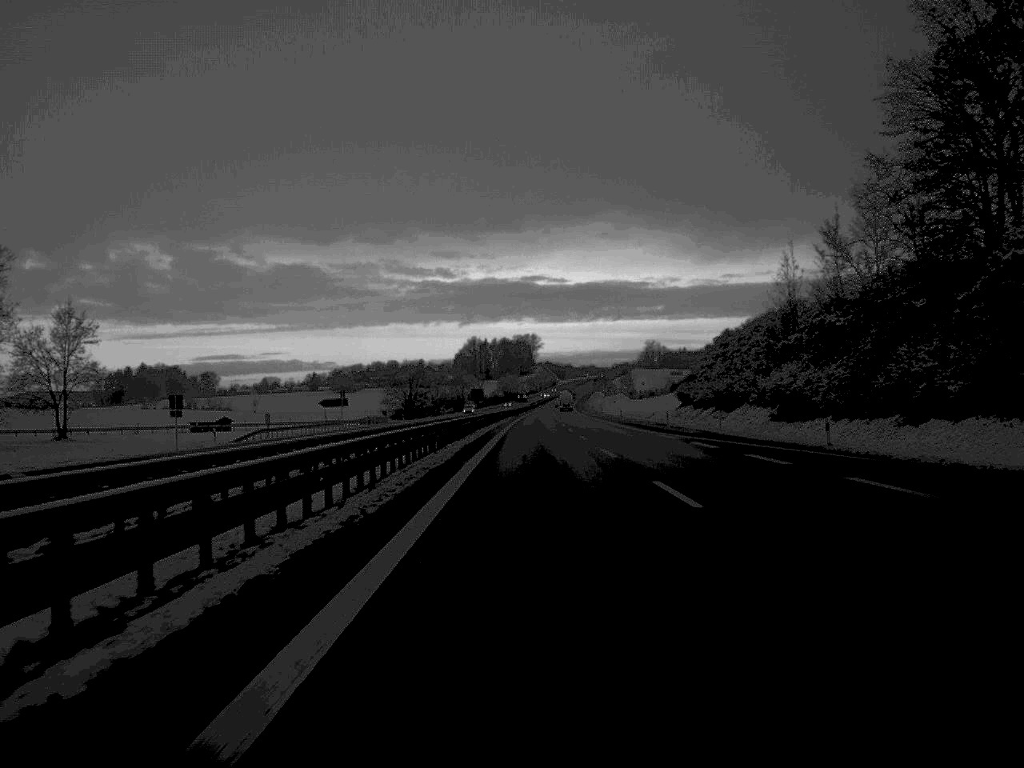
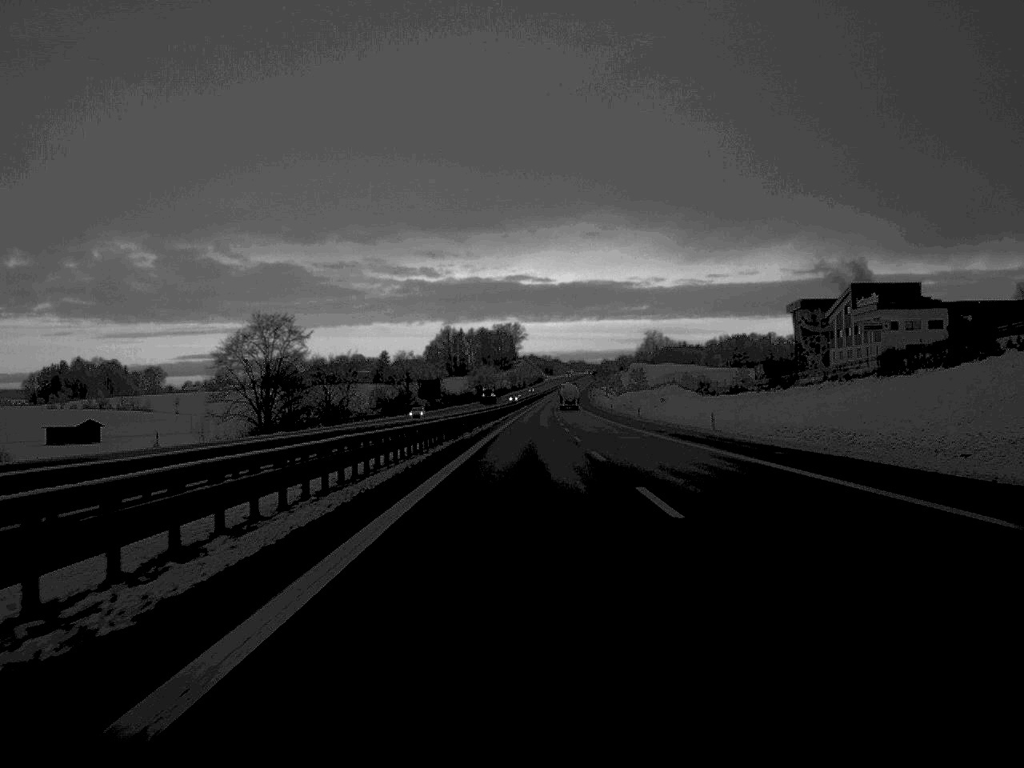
(+1.0, +126.6) m; +1°
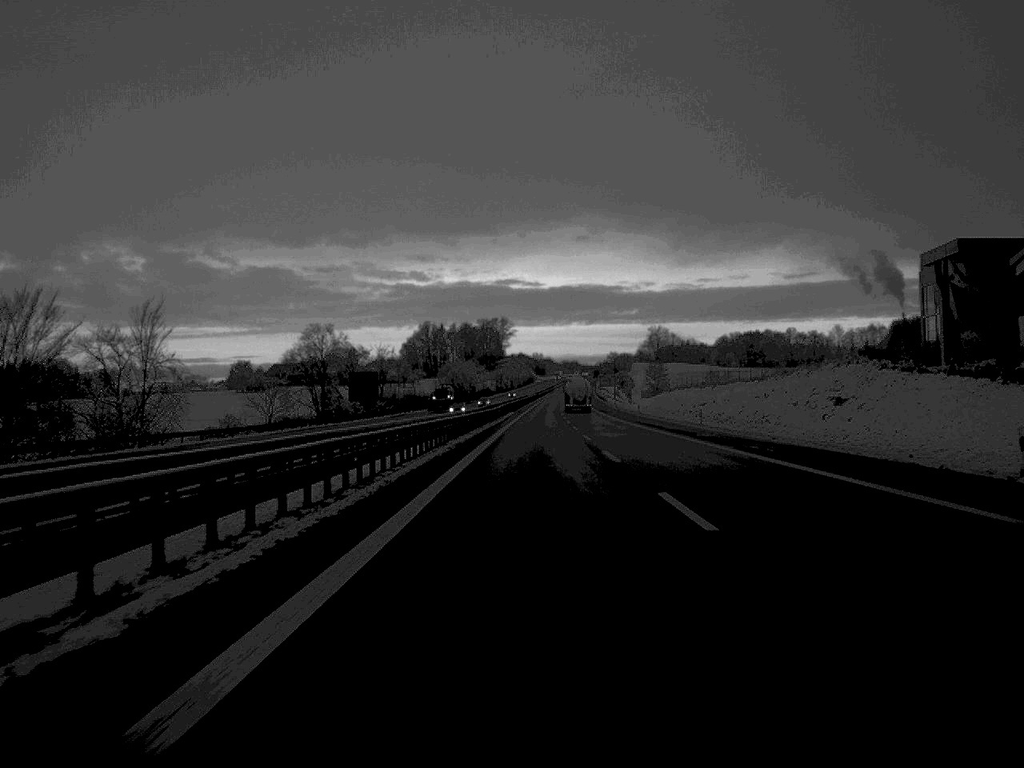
(+0.4, +90.9) m; 0°
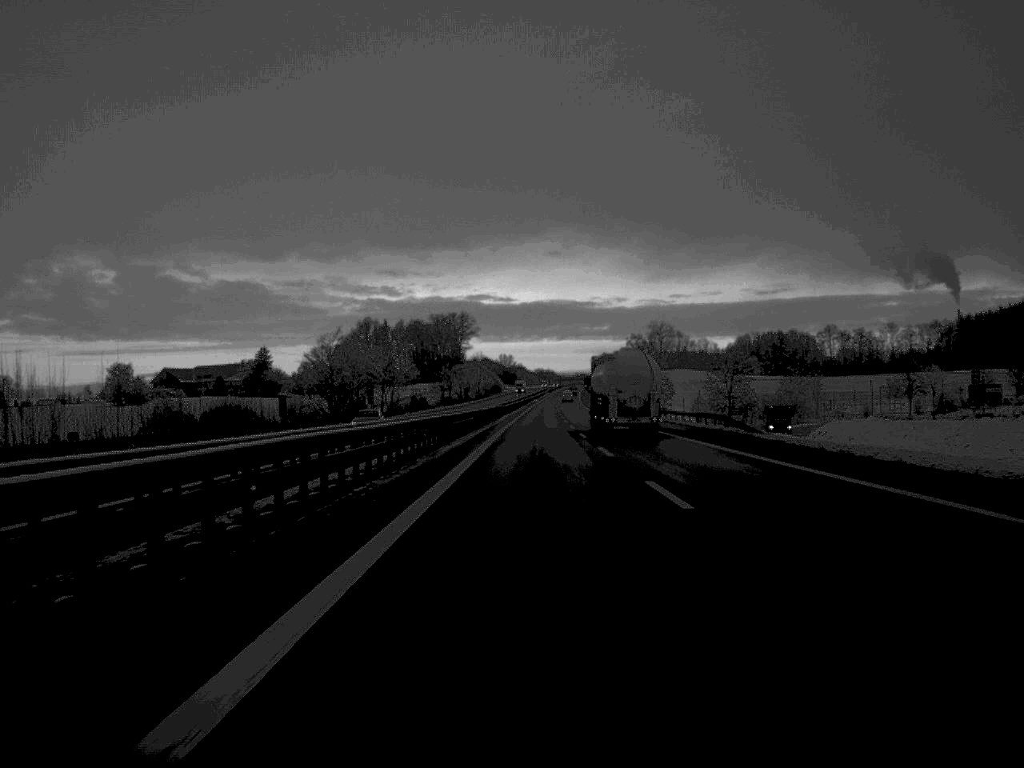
(+2.0, +157.2) m; +1°
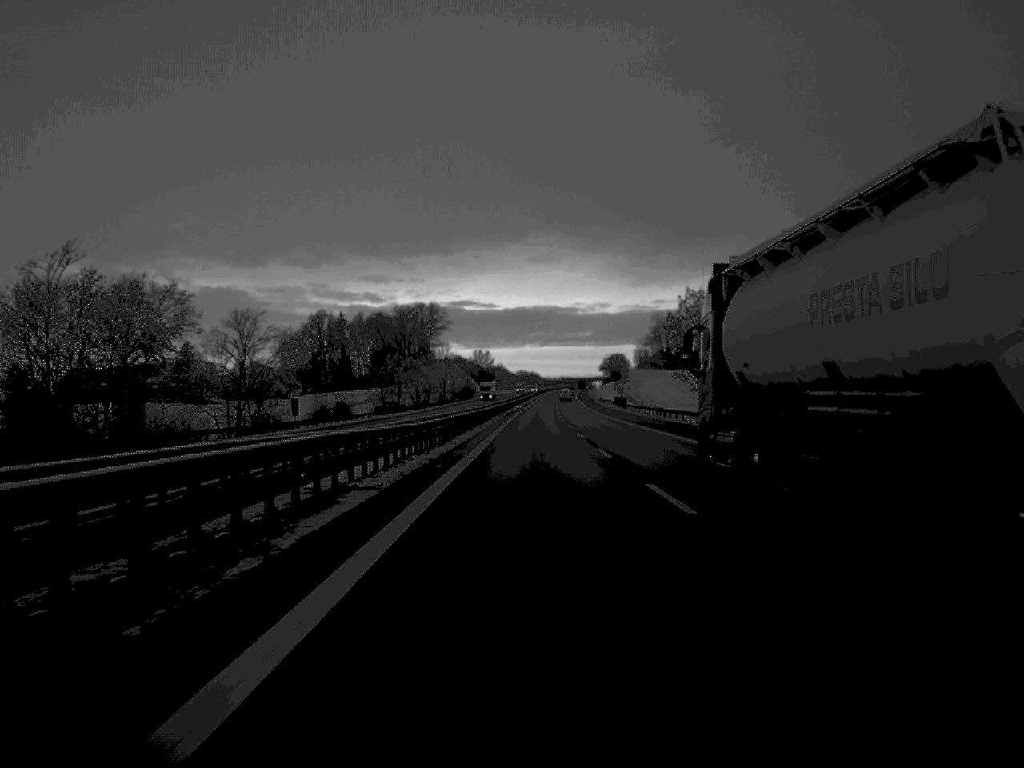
(+0.6, +90.1) m; +1°
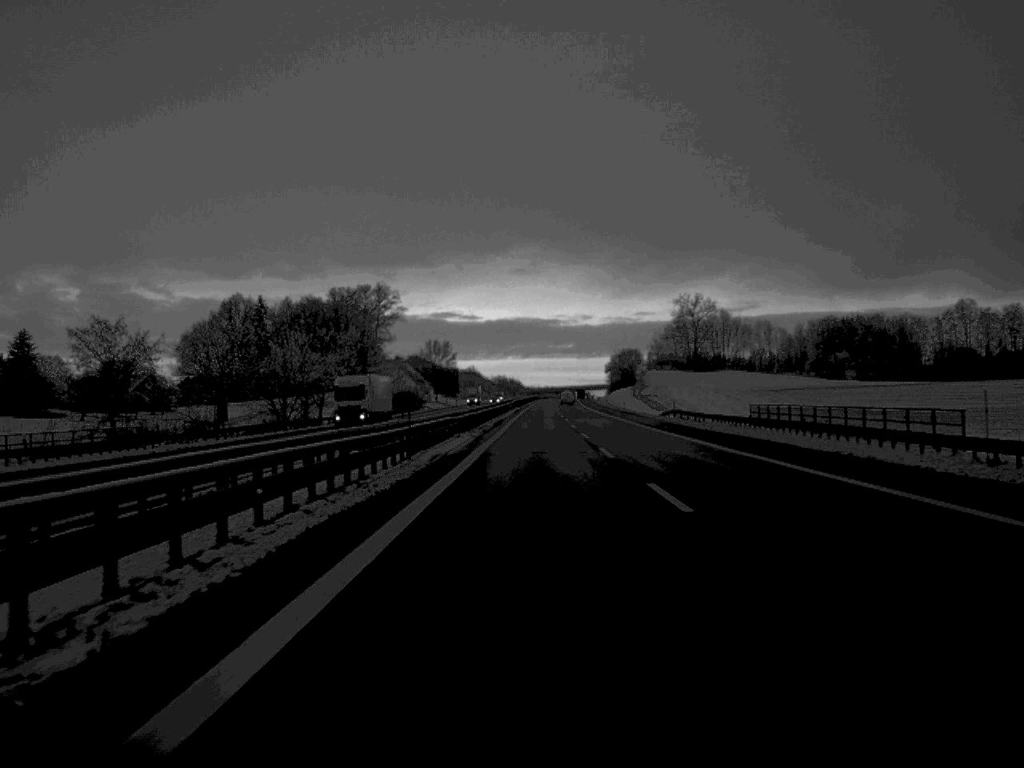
(+0.9, +124.3) m; +1°
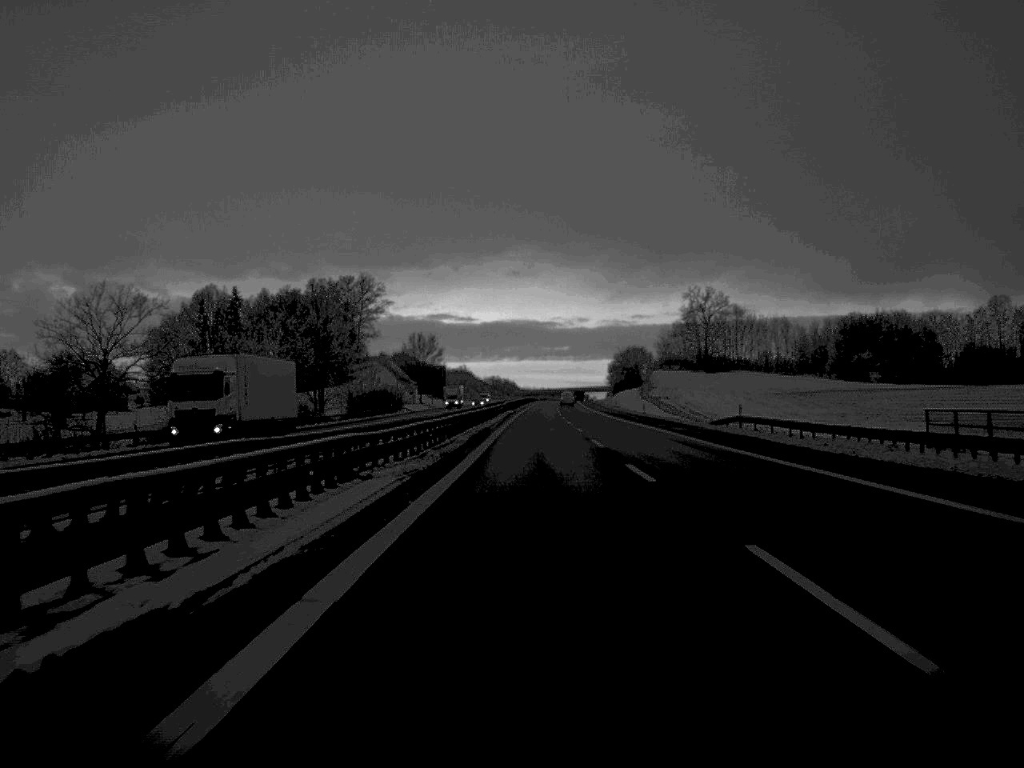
(+0.1, +29.1) m; 0°
